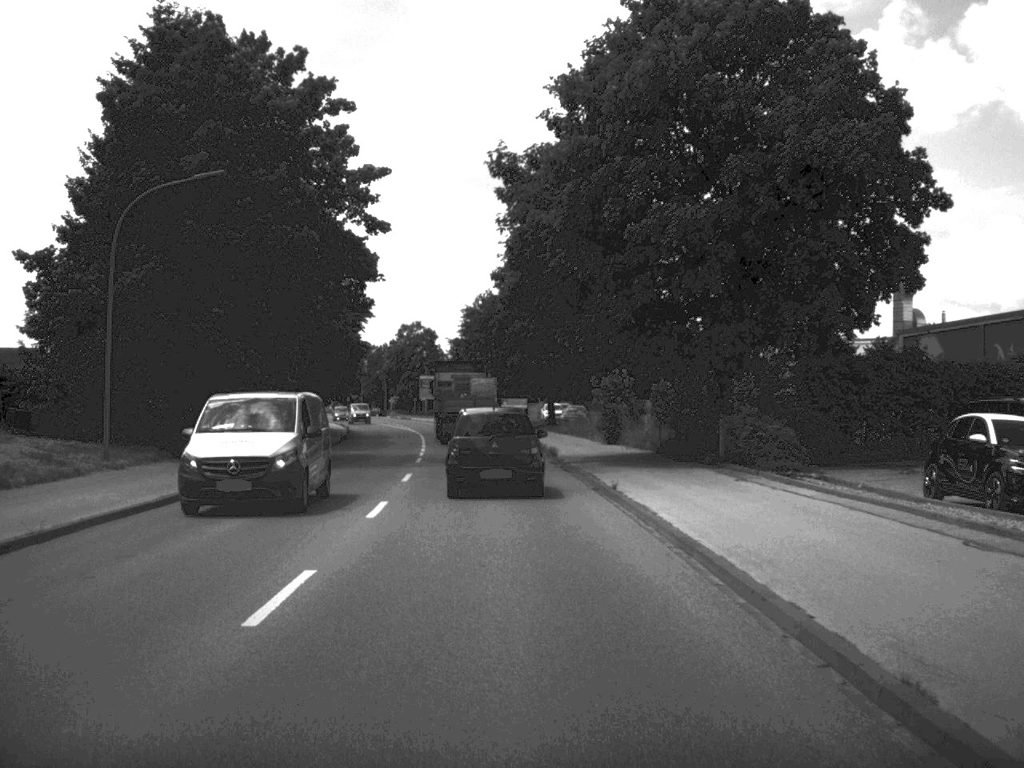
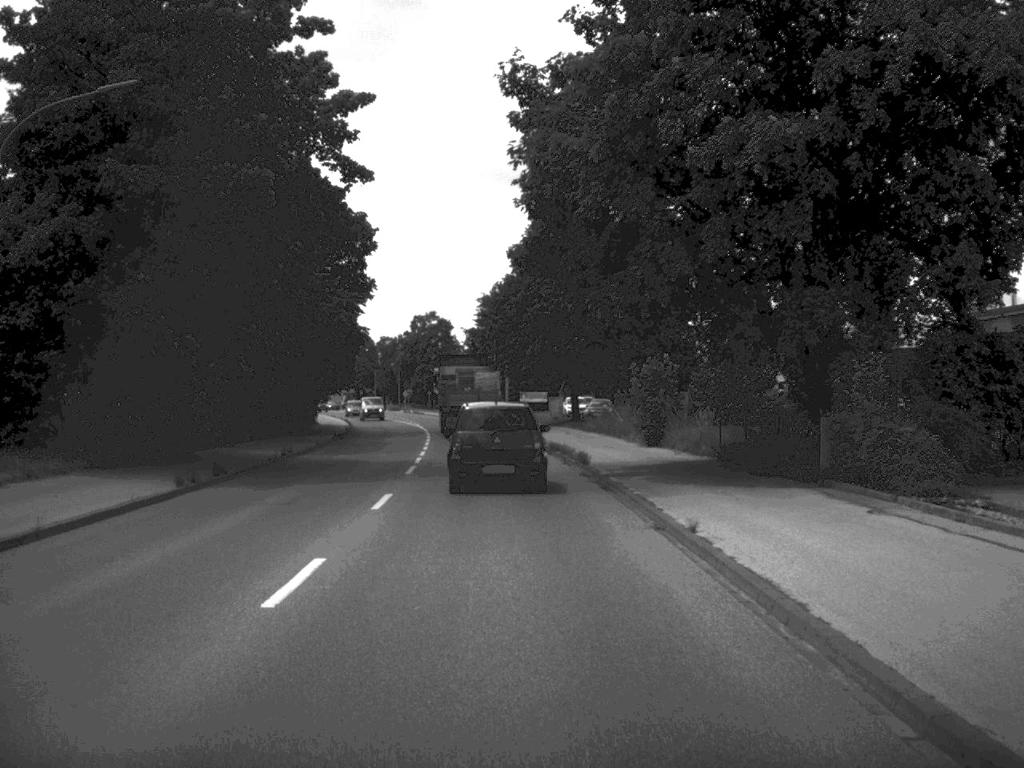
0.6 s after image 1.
(-0.1, +8.2) m; -1°
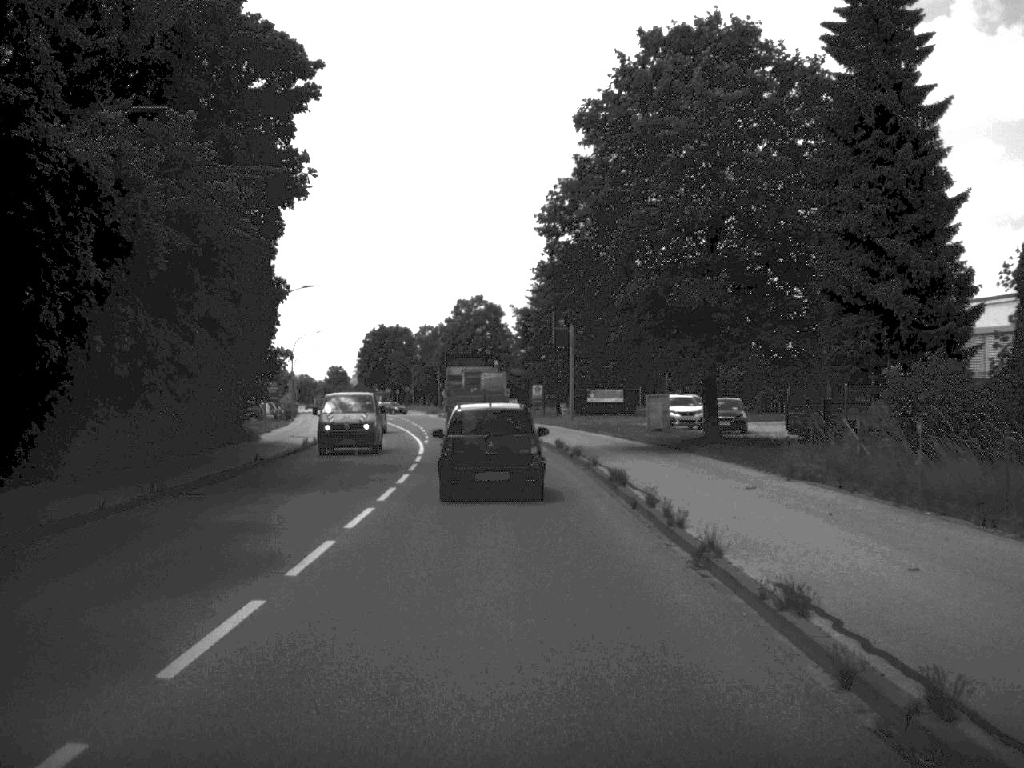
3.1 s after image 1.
(-0.8, +33.6) m; -3°
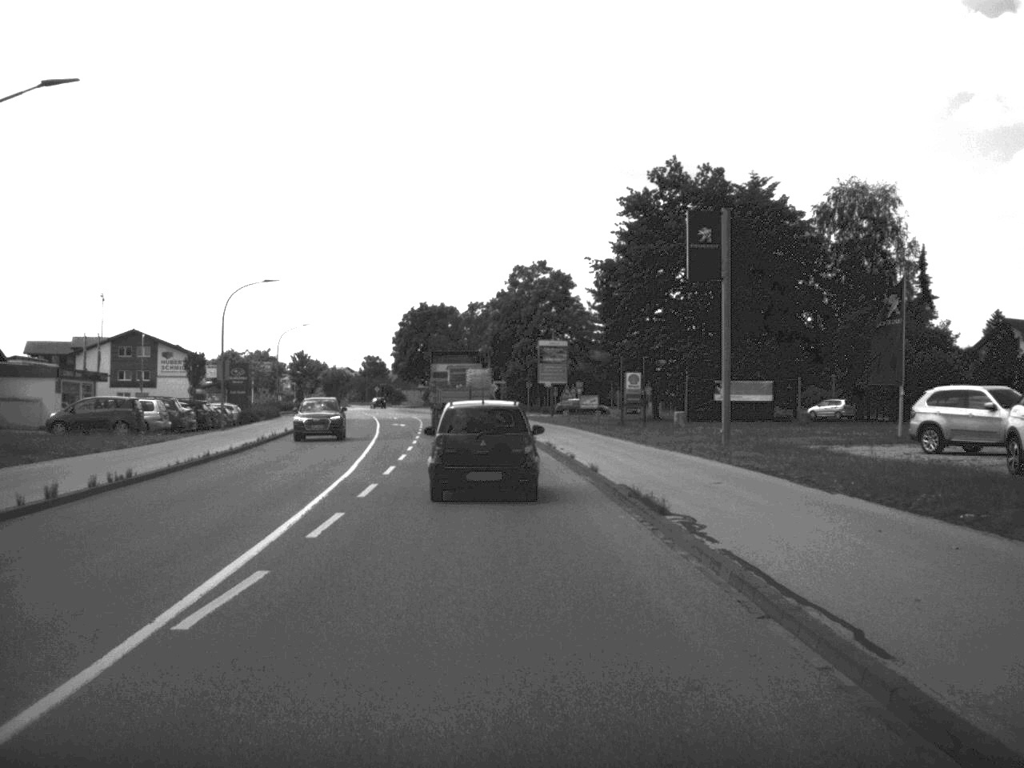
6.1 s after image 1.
(-1.0, +40.2) m; -3°
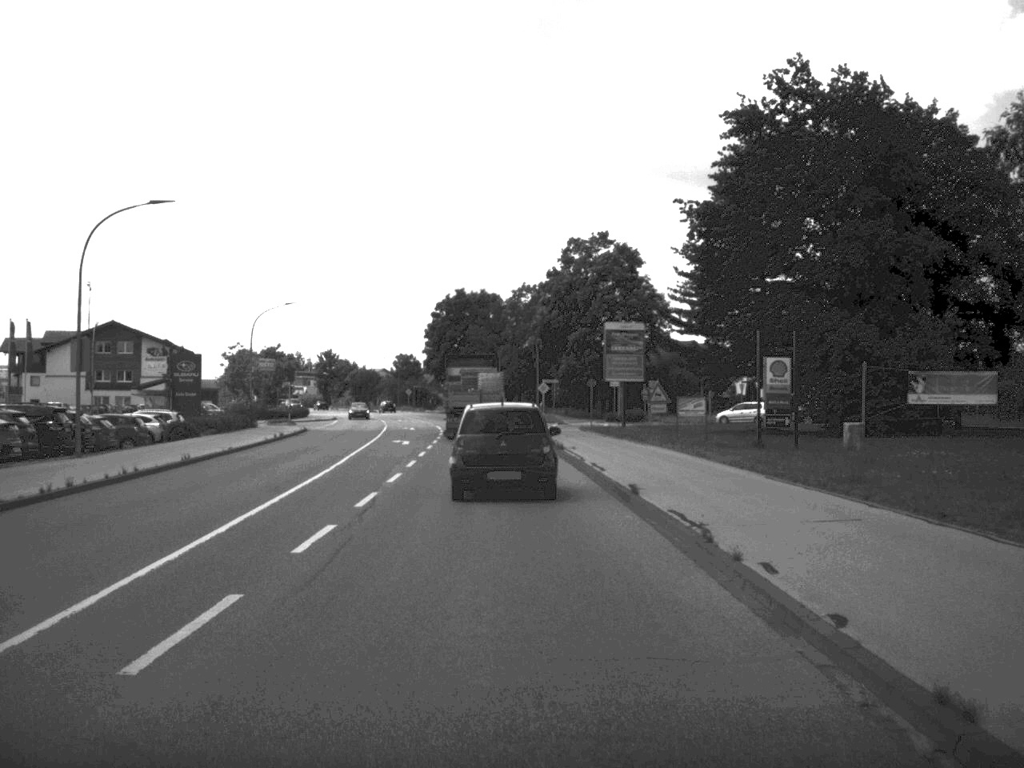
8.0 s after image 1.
(-0.6, +25.0) m; -2°
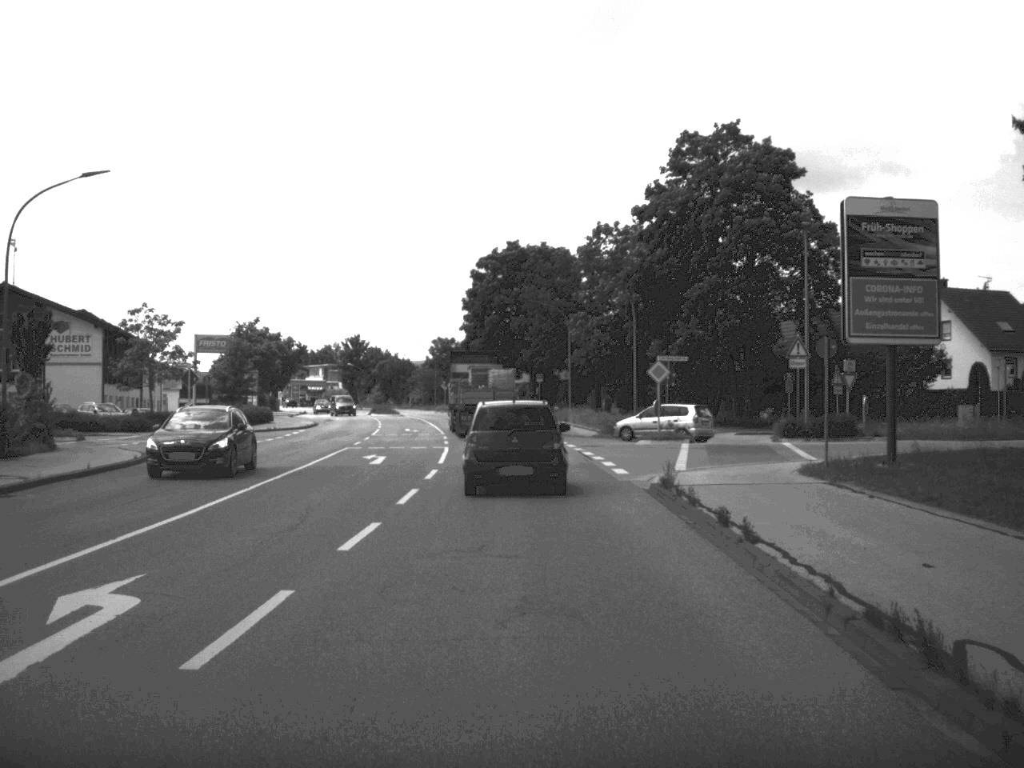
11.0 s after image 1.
(-1.2, +41.2) m; -3°
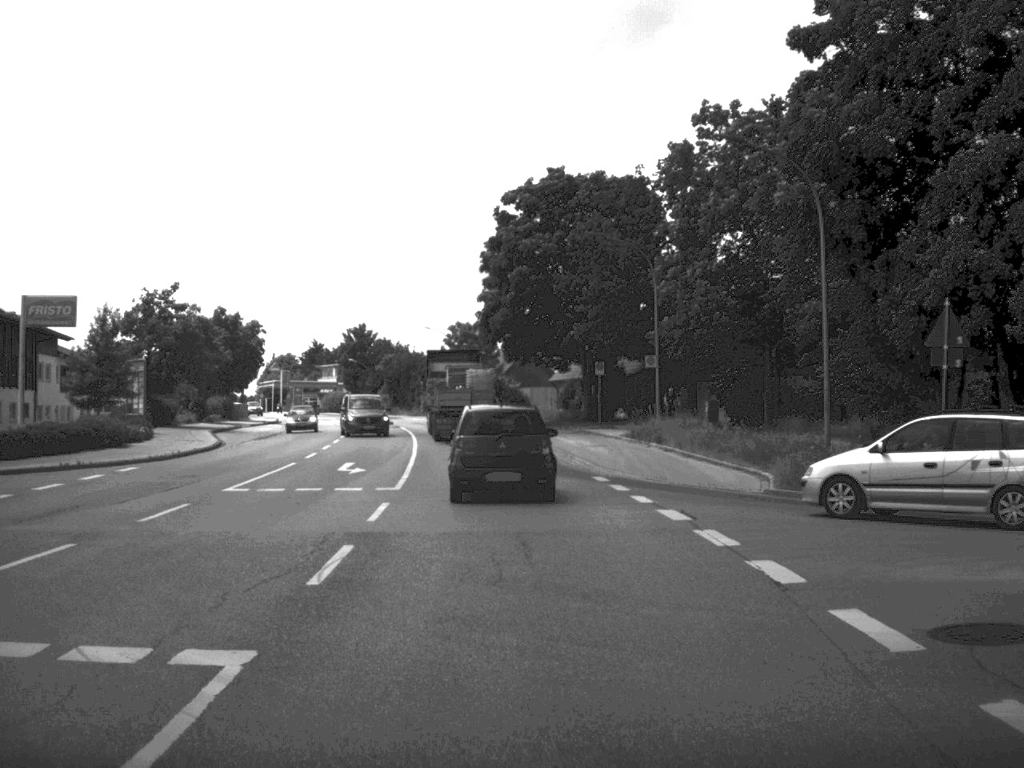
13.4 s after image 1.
(-0.6, +33.3) m; -2°
